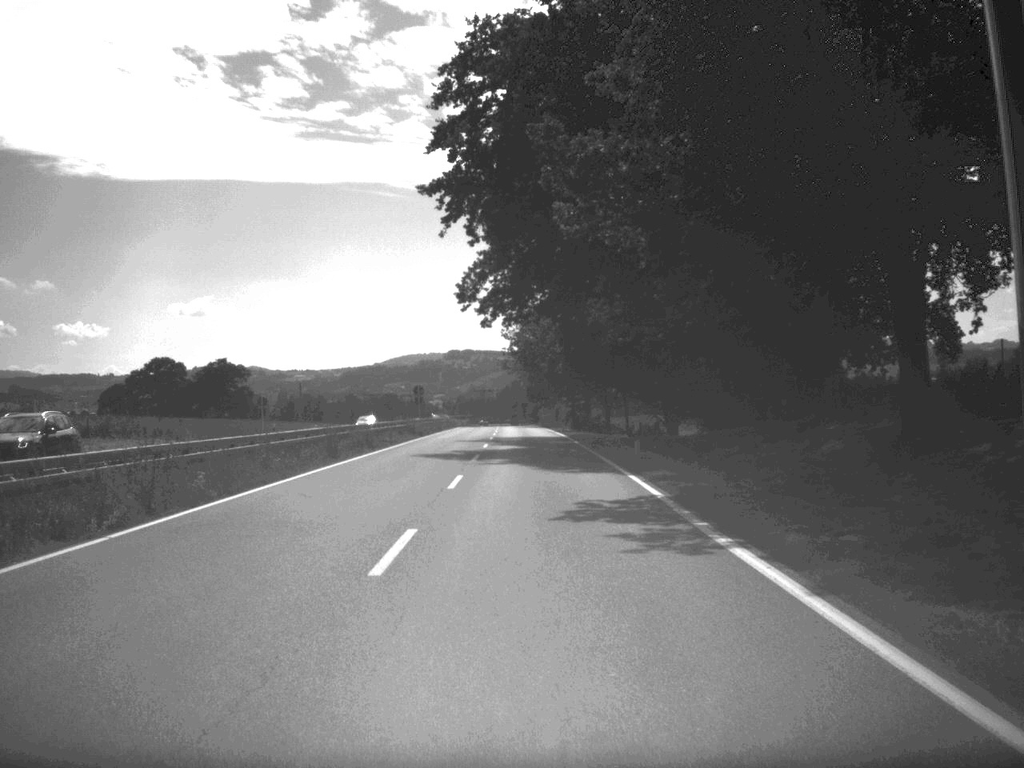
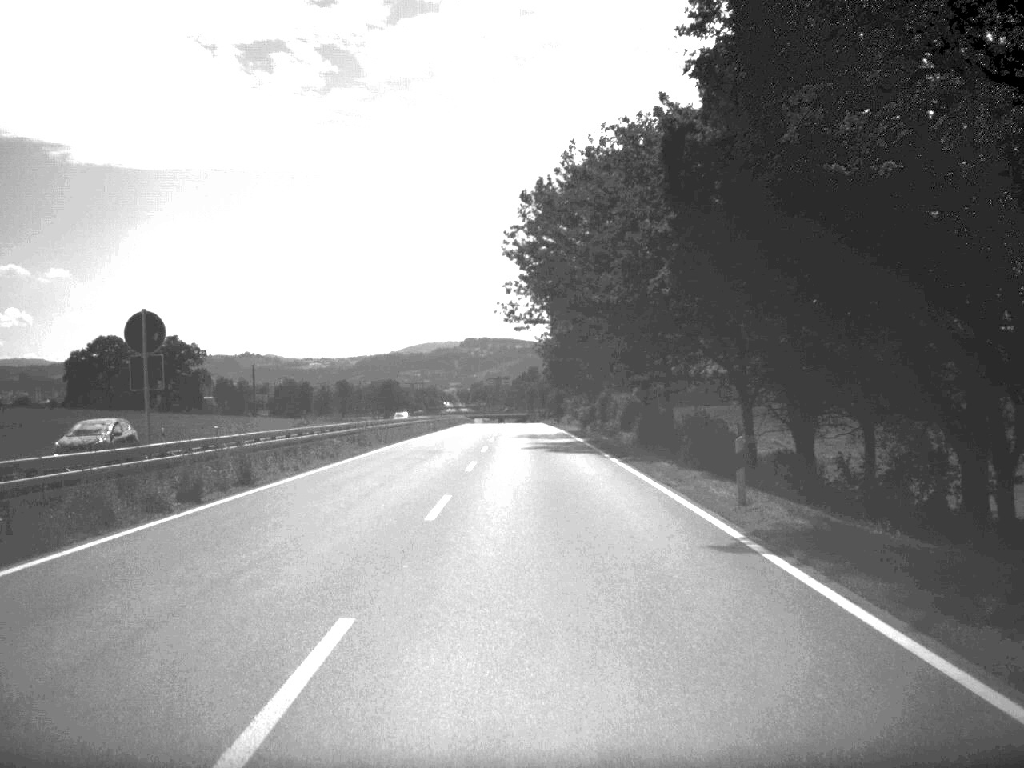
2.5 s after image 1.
(-0.6, +65.5) m; -1°
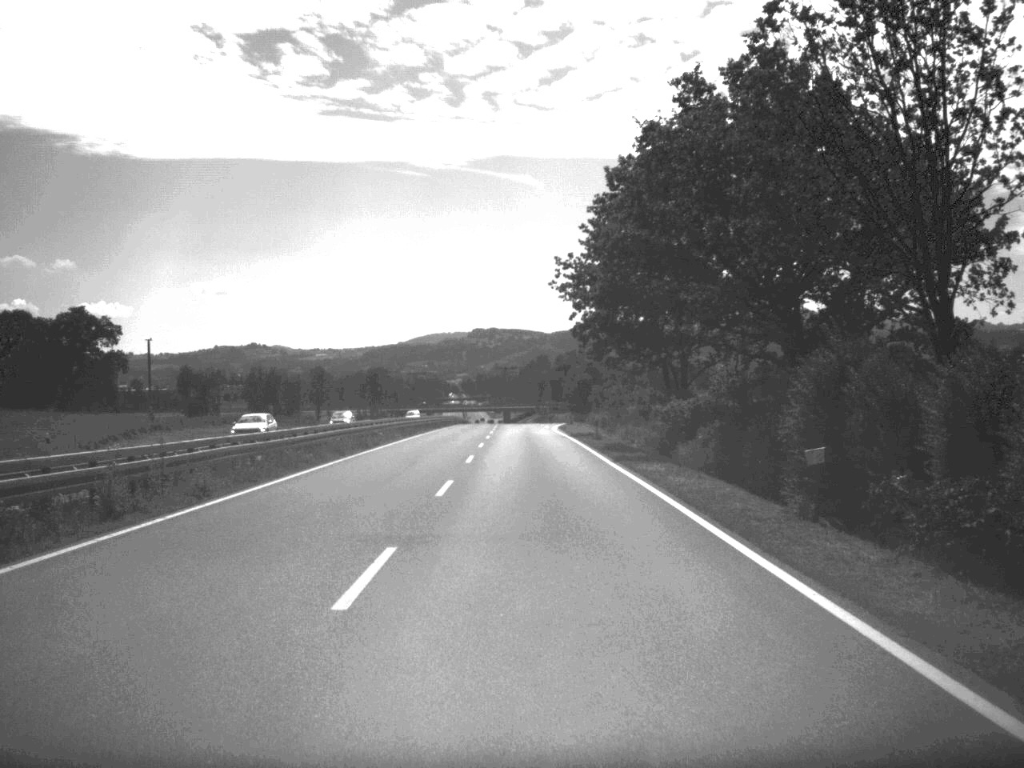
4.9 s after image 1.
(-0.3, +66.3) m; -1°
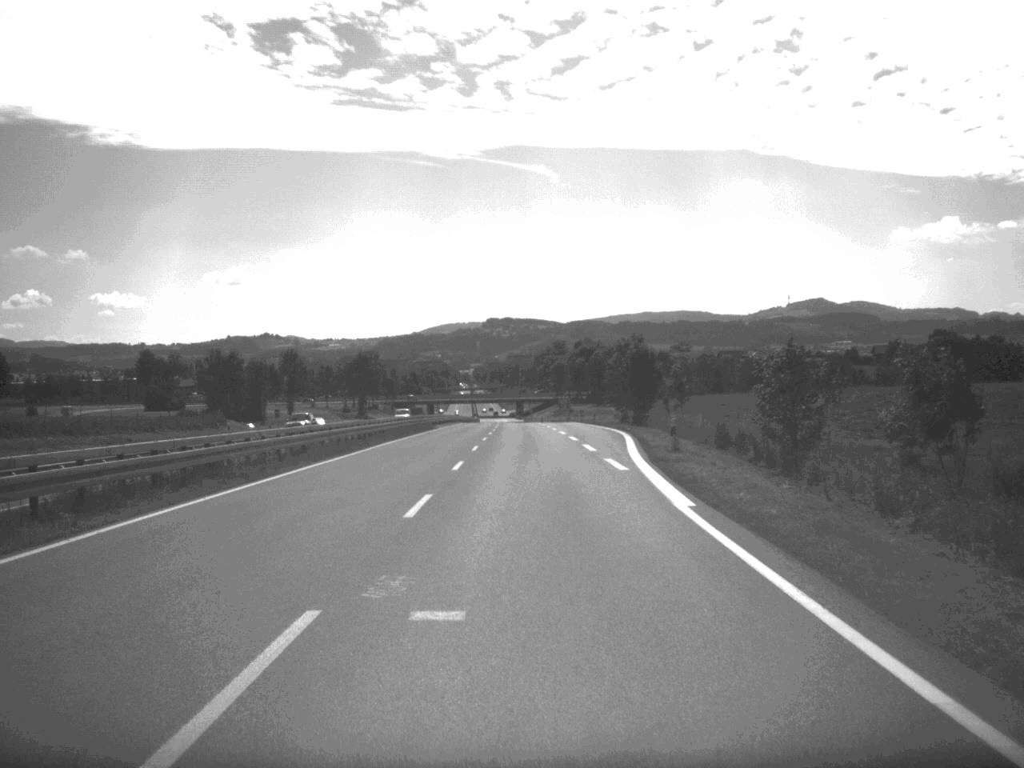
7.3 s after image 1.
(-0.4, +63.4) m; -1°
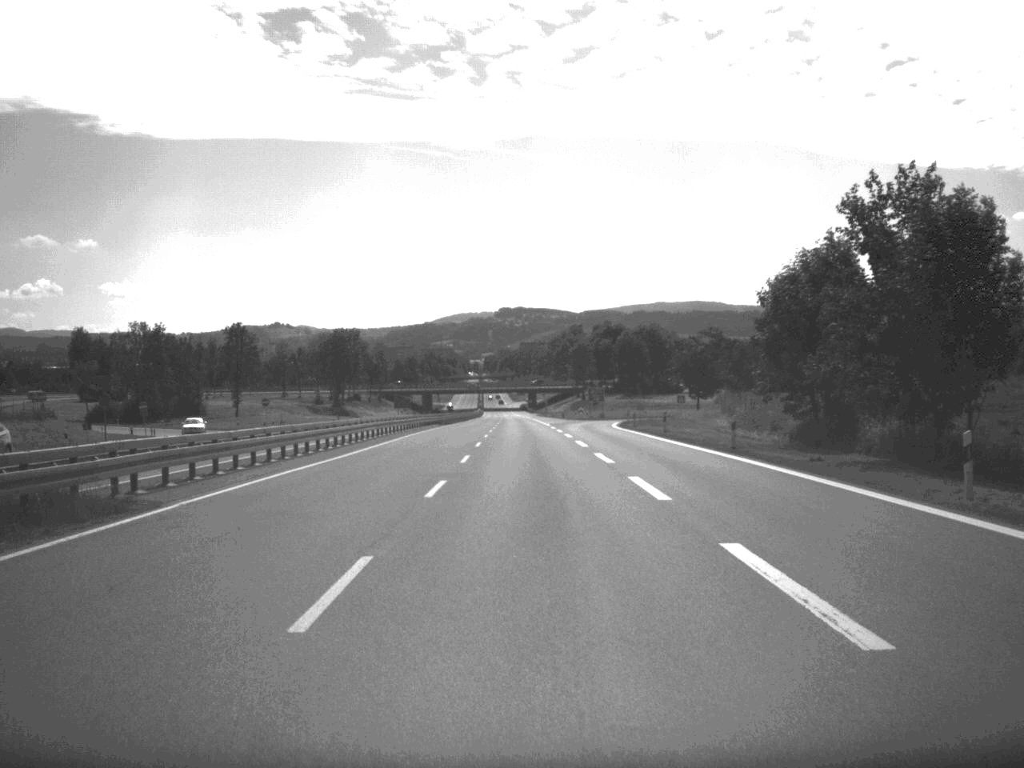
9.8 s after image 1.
(-0.4, +67.3) m; -1°
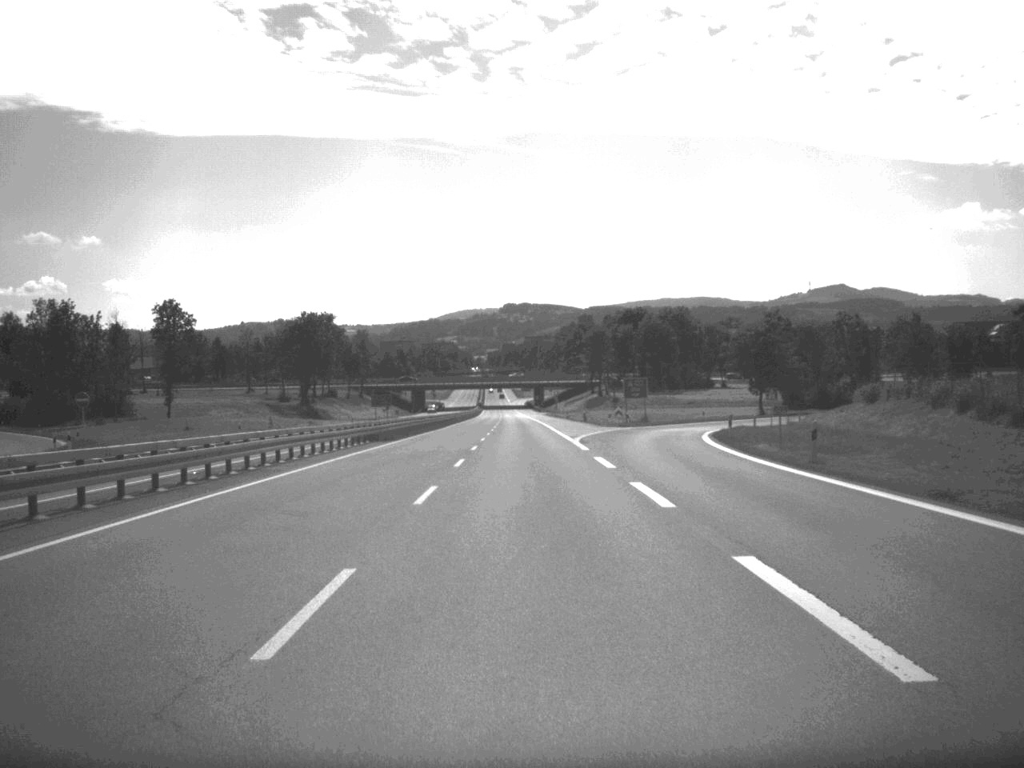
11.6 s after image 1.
(-0.2, +48.1) m; 0°
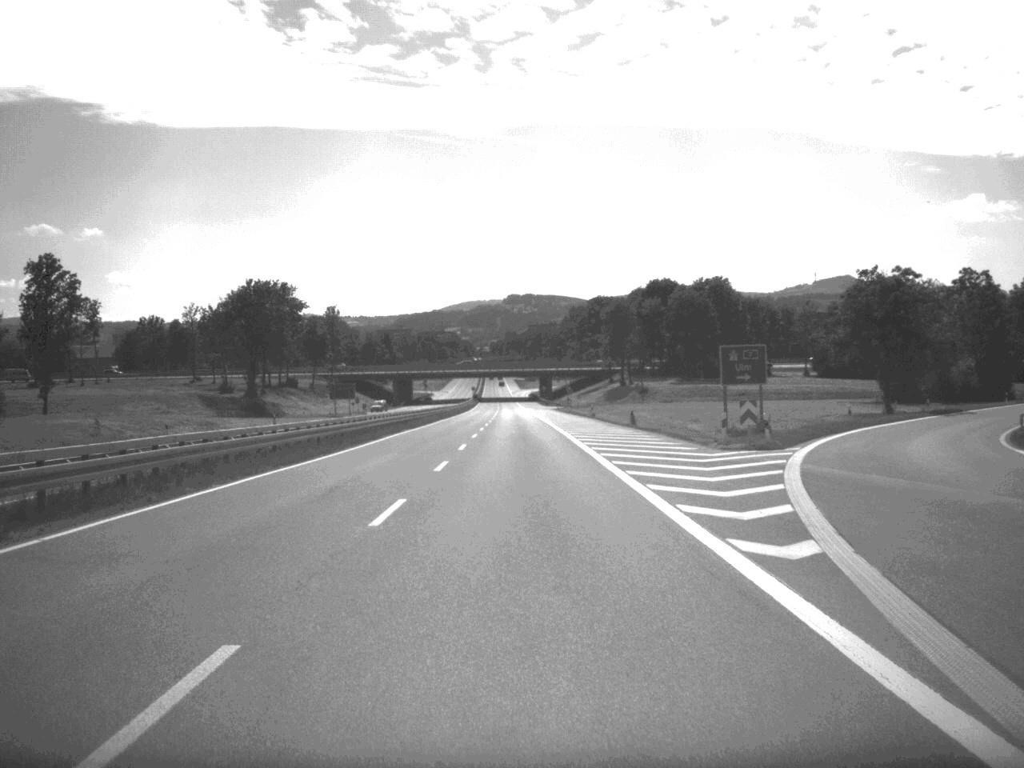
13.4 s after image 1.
(-0.1, +50.6) m; 0°
